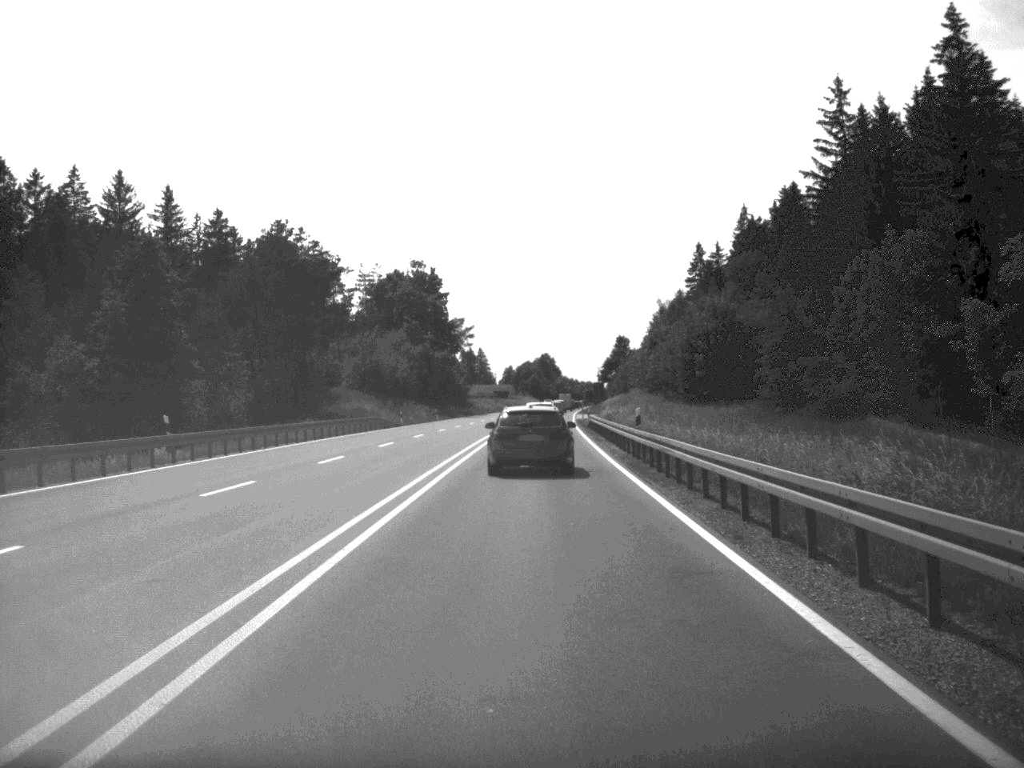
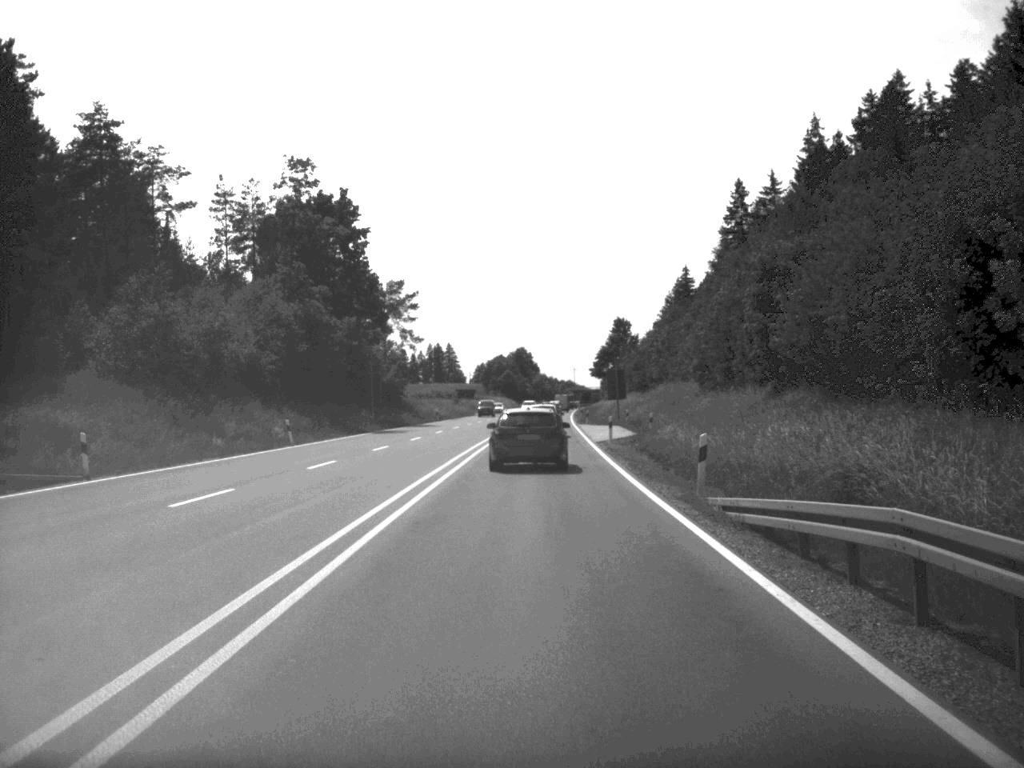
(+0.6, +61.0) m; +1°
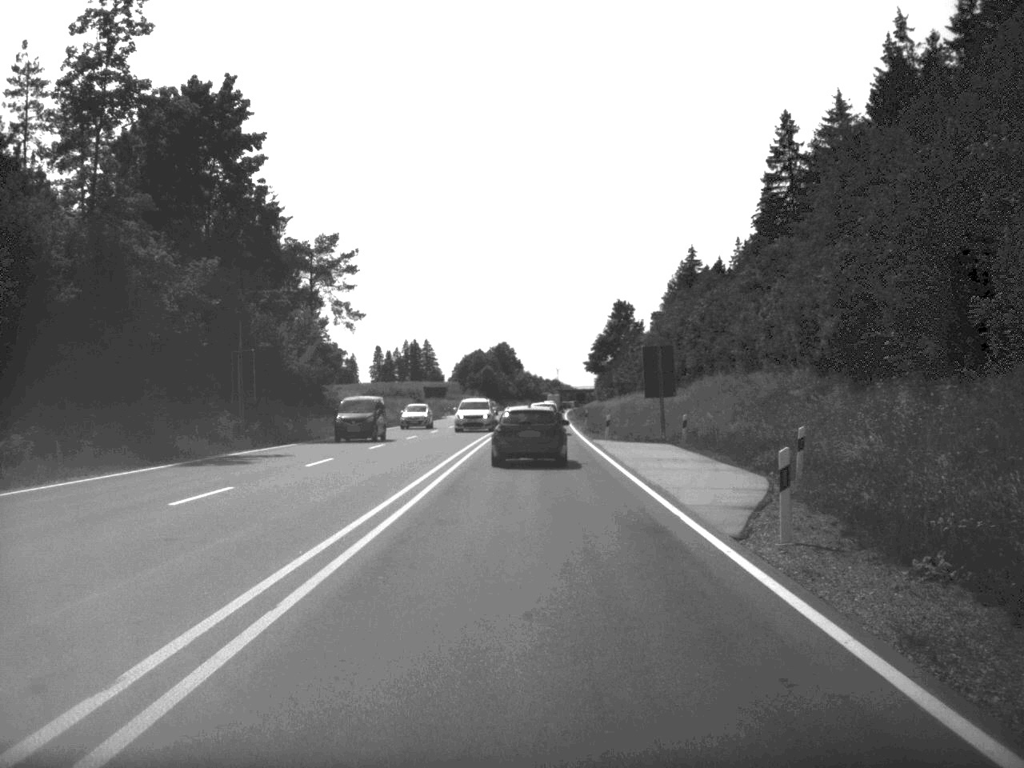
(+0.2, +35.7) m; +1°
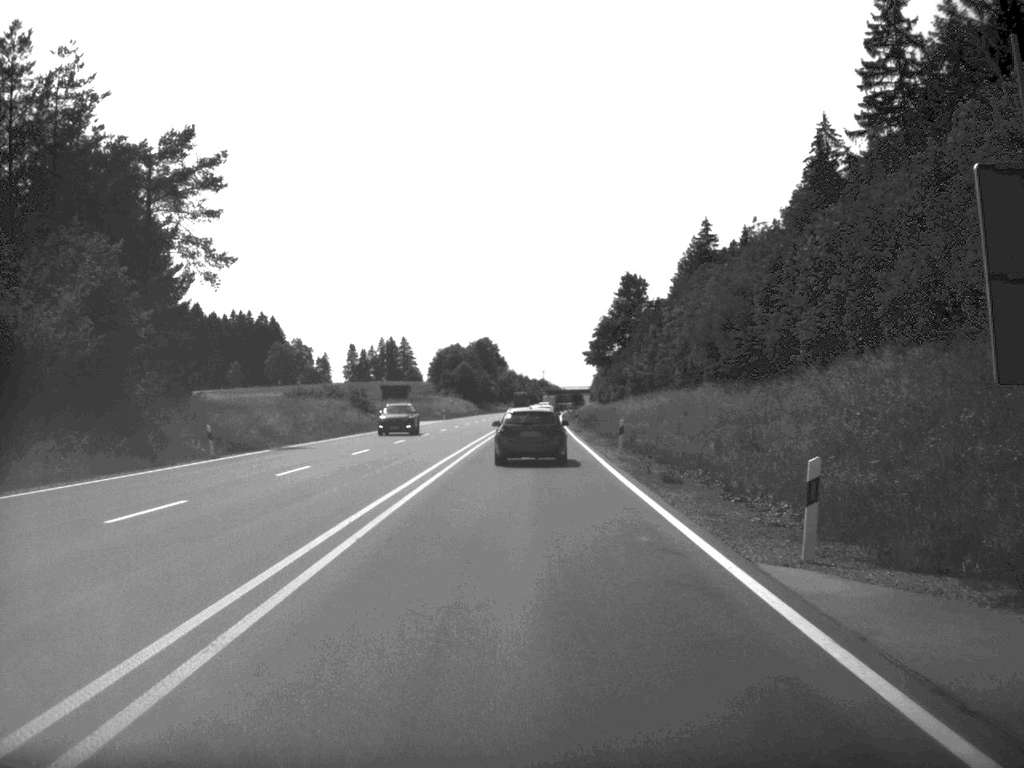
(+0.3, +38.2) m; +1°
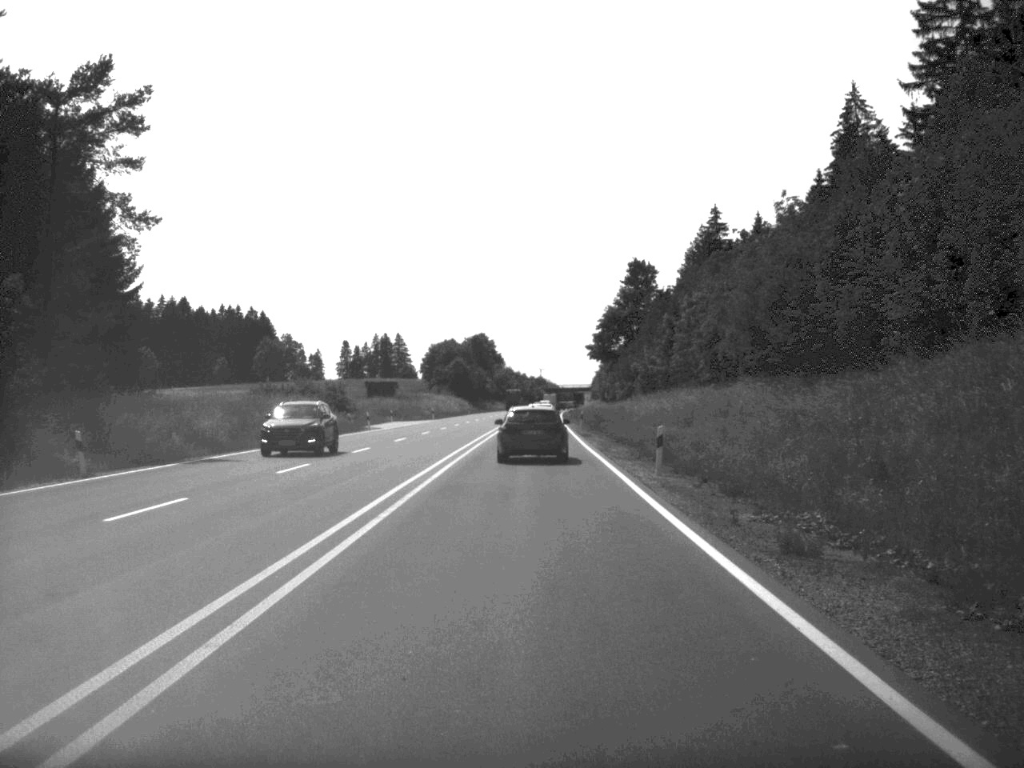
(0.0, +11.8) m; 0°
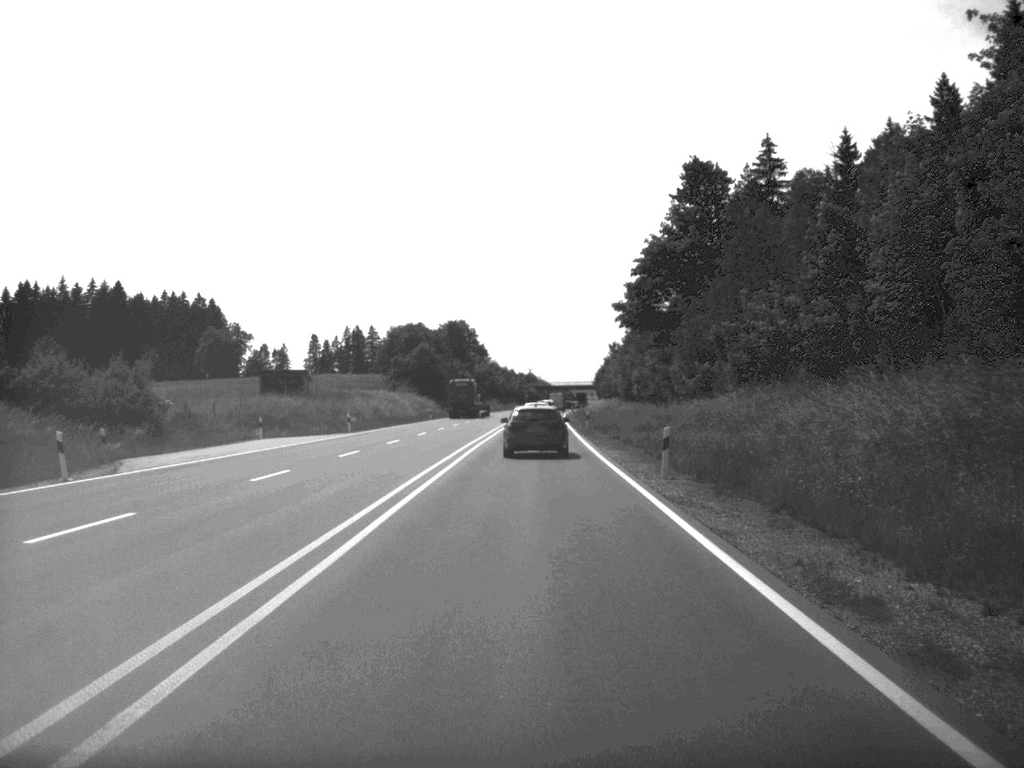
(+0.2, +50.3) m; 0°
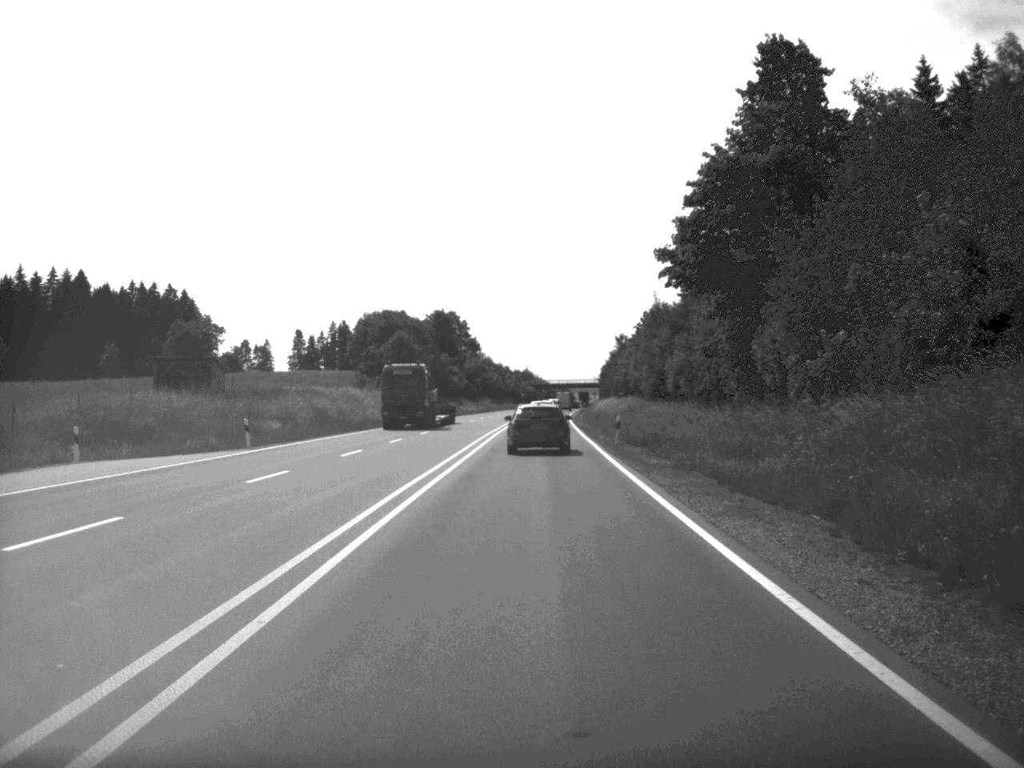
(0.0, +24.5) m; 0°
